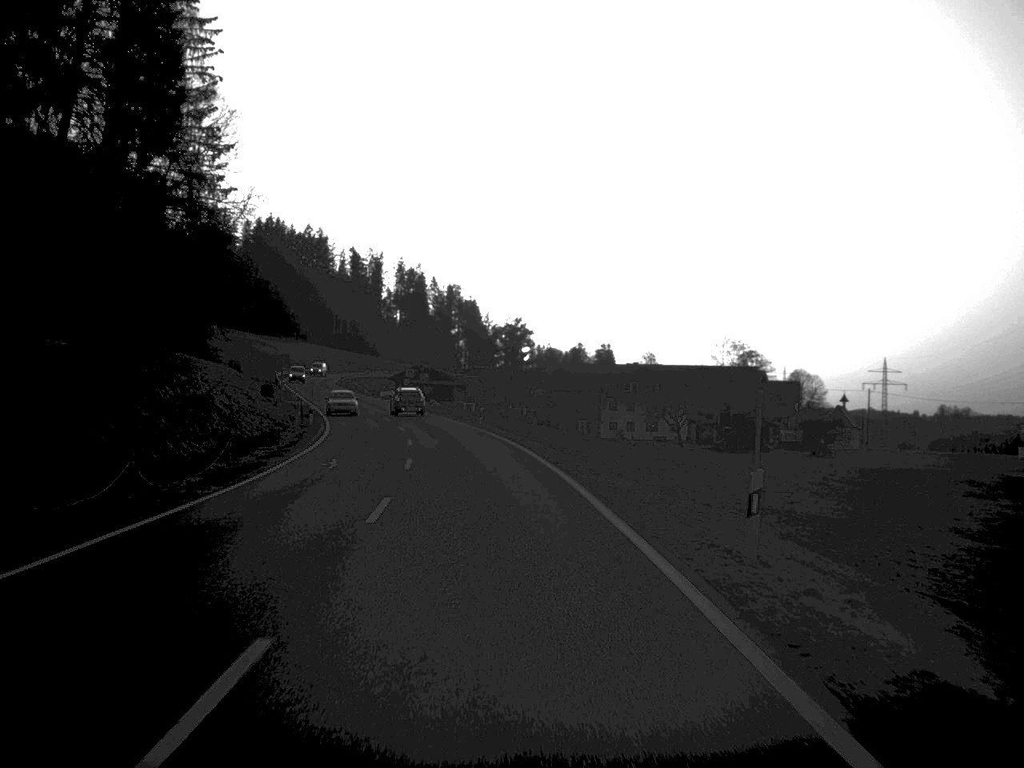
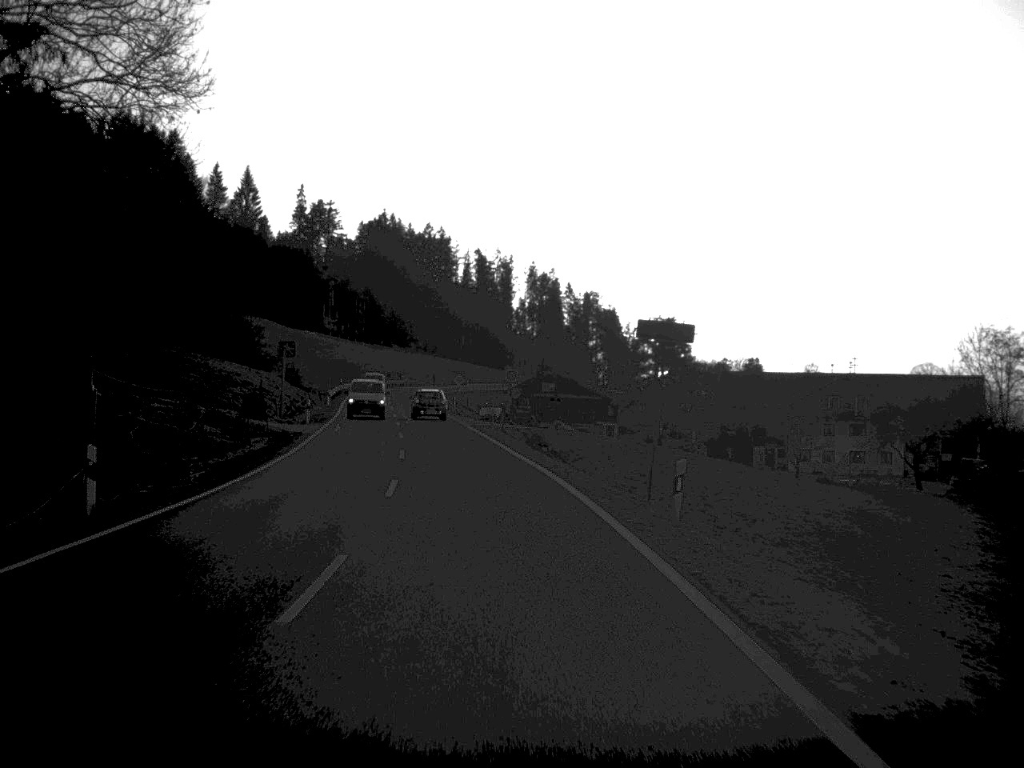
(-2.2, +42.8) m; -6°
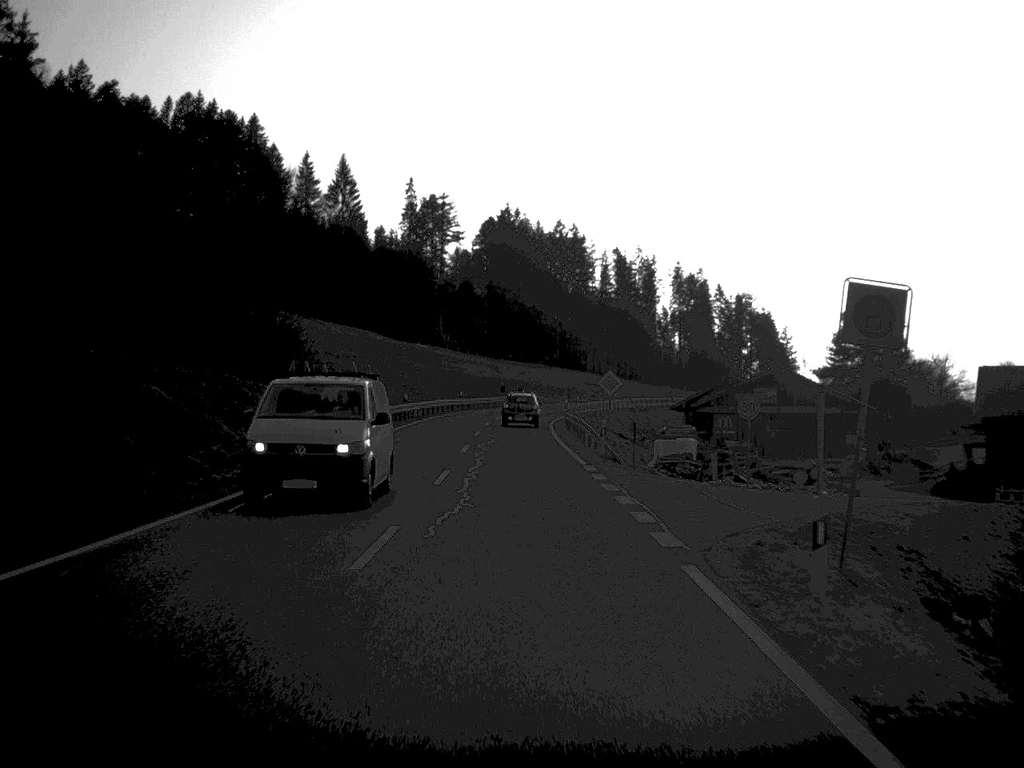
(-2.6, +44.4) m; -6°
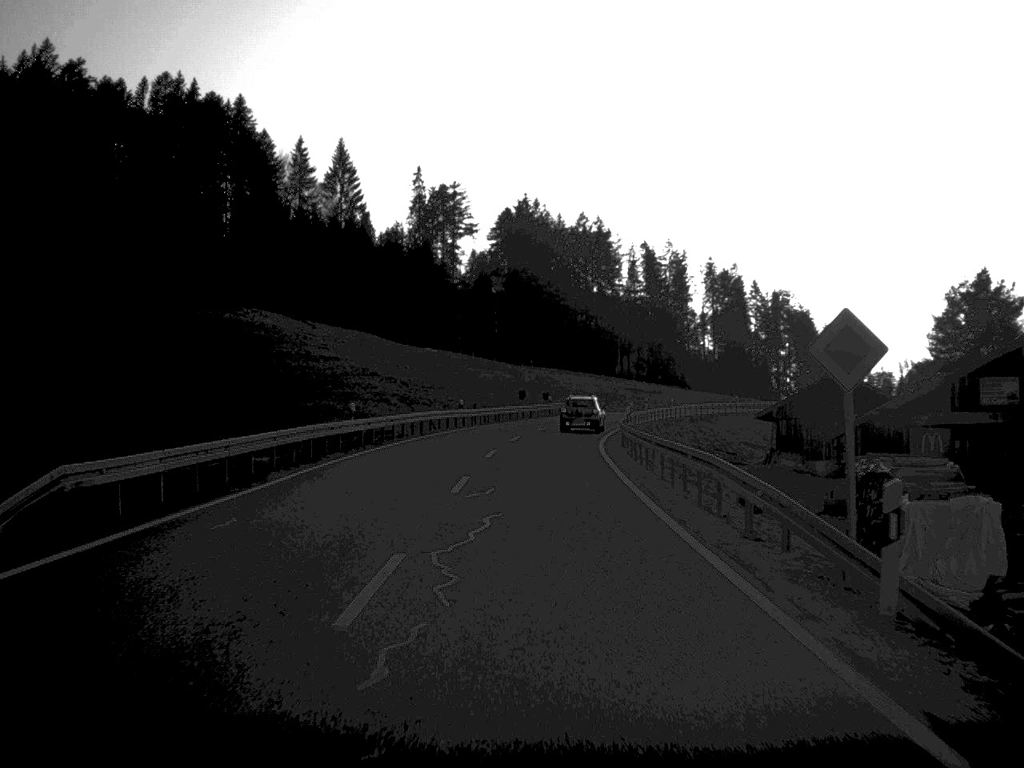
(-0.3, +26.7) m; -1°
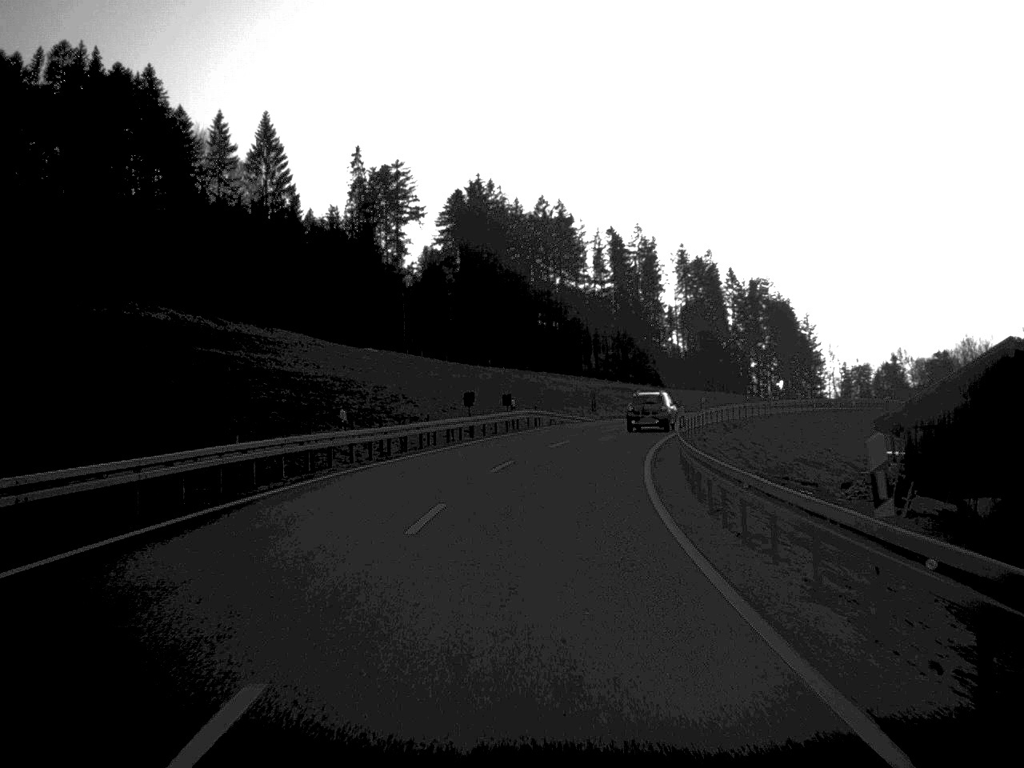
(+0.4, +29.1) m; +2°
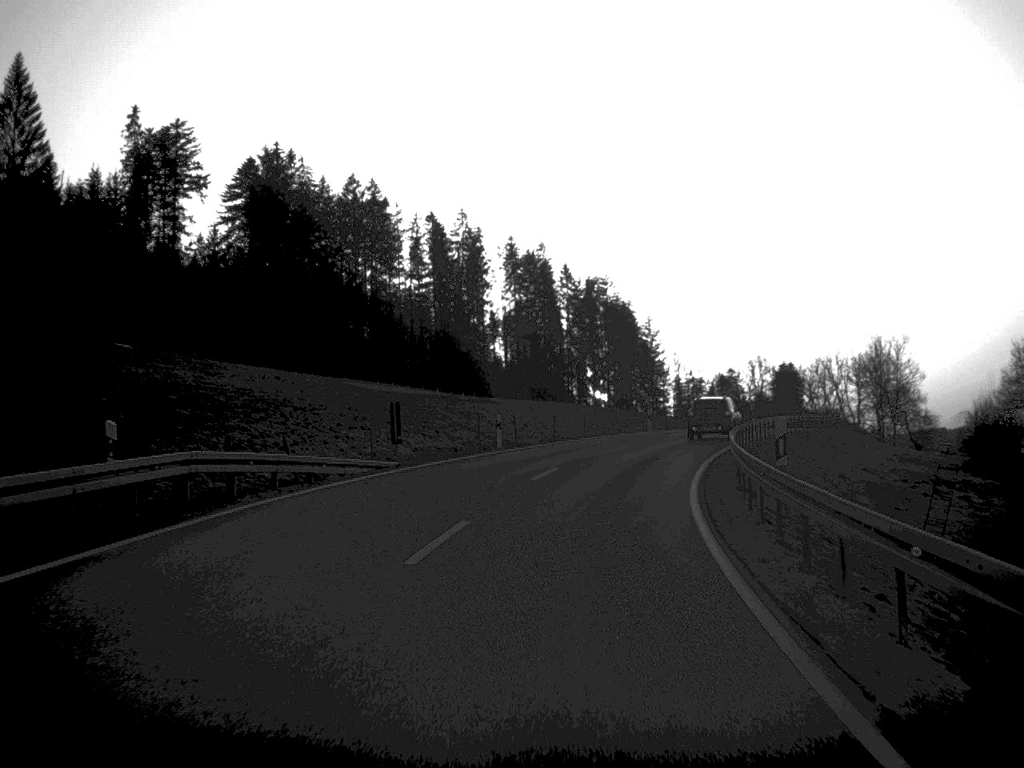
(+2.3, +38.2) m; +9°
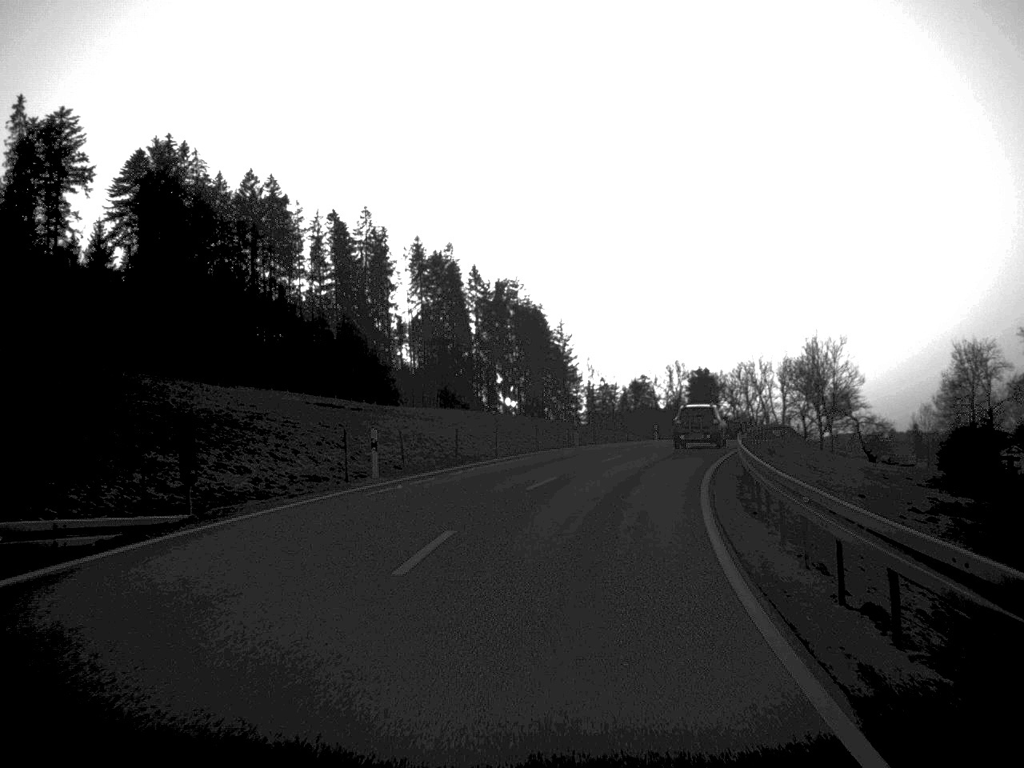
(+0.4, +12.2) m; +4°
